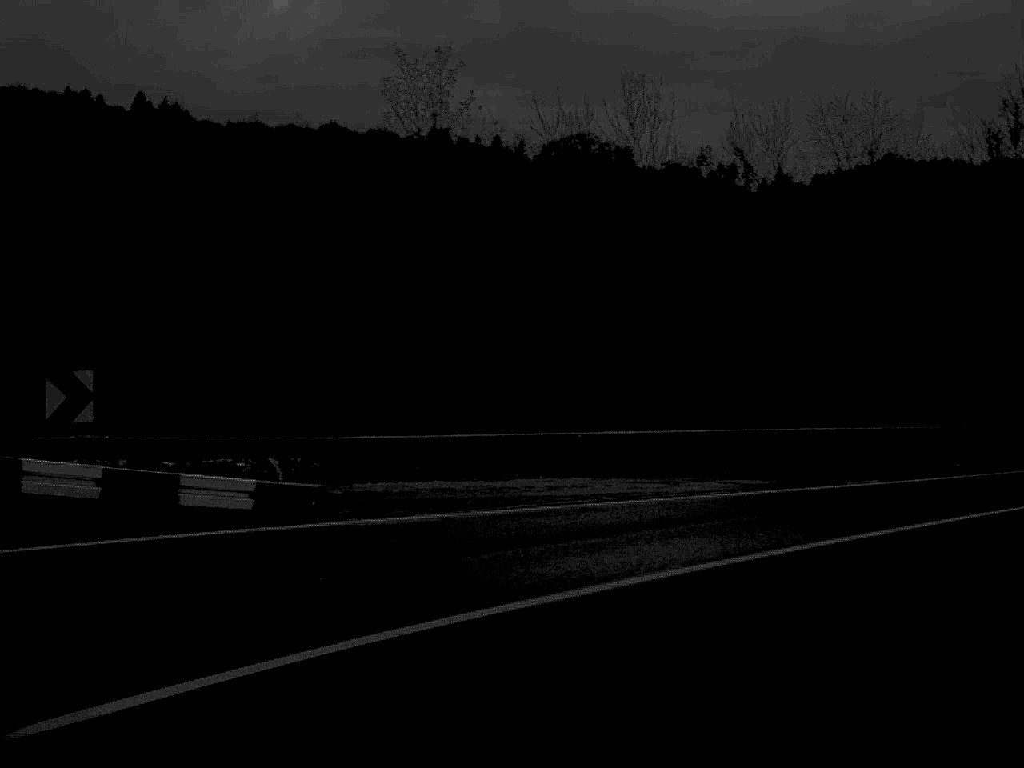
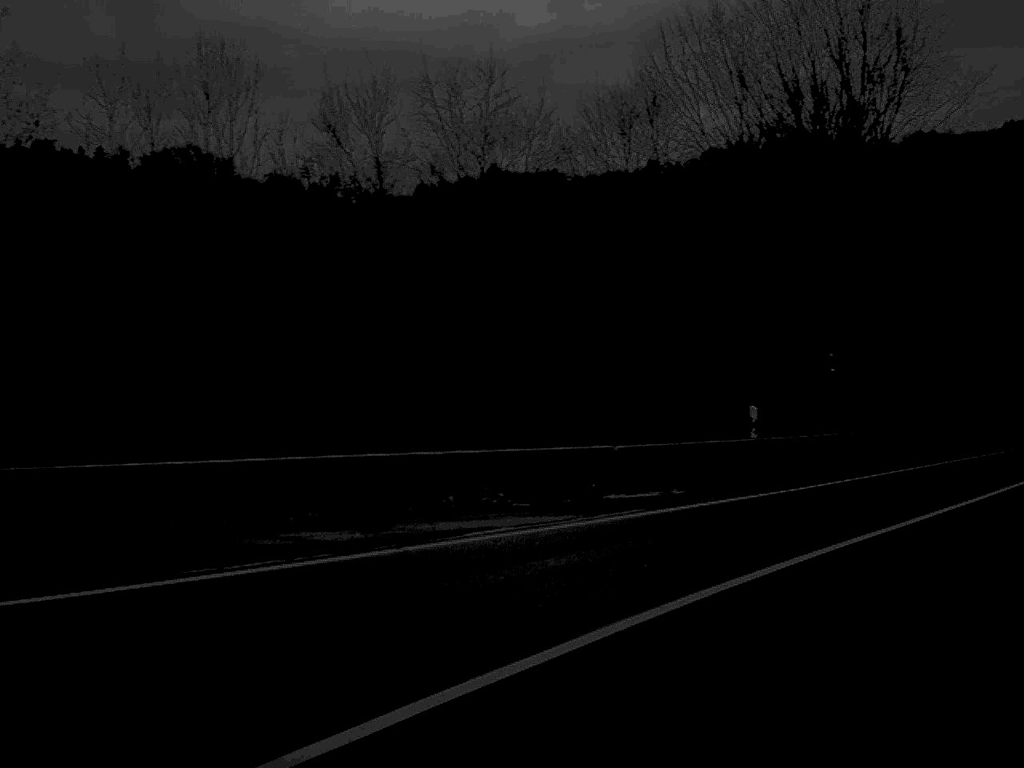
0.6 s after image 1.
(+1.0, +6.3) m; +18°
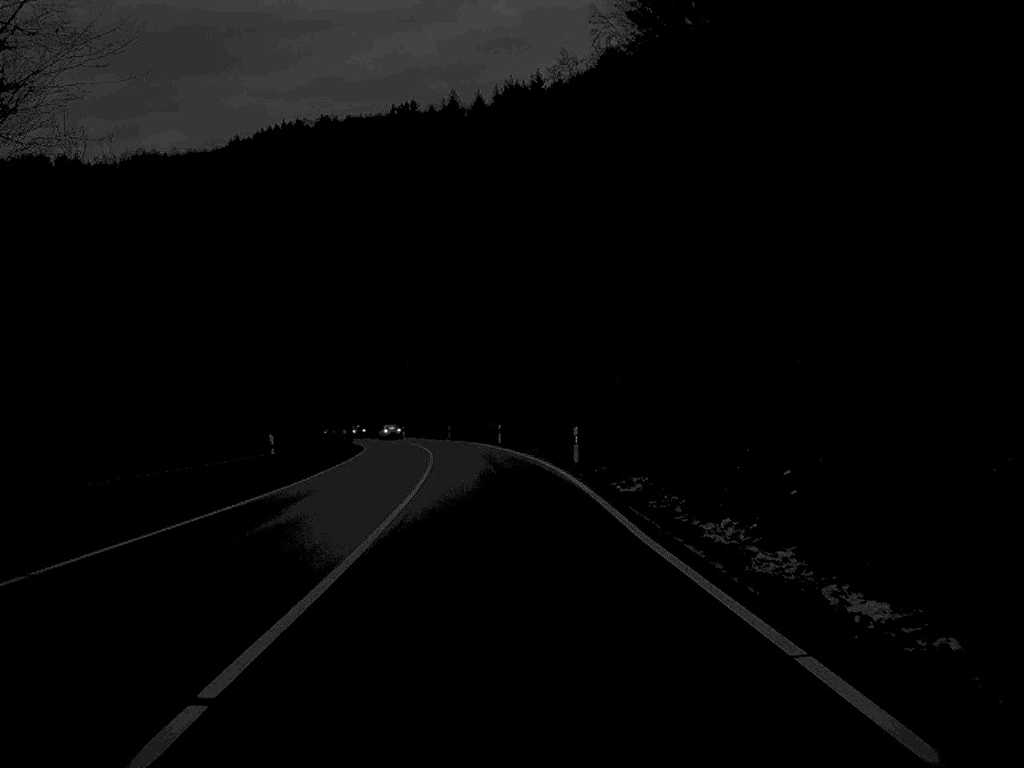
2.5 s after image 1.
(+8.1, +19.3) m; +33°
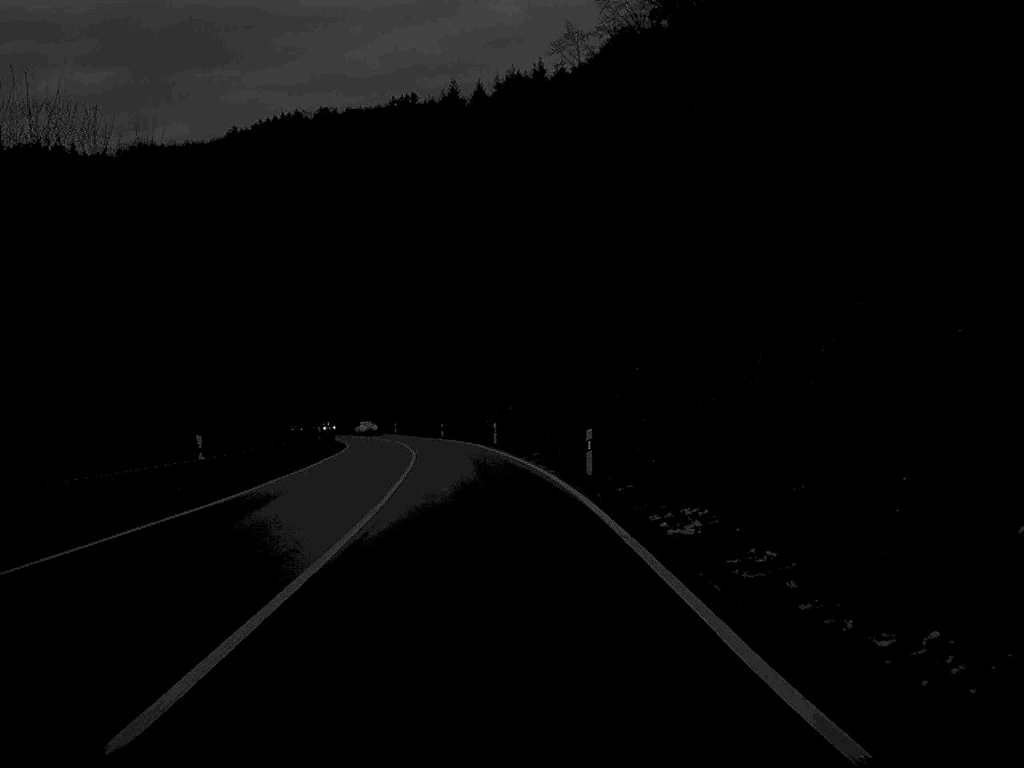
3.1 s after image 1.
(0.0, +8.0) m; 0°
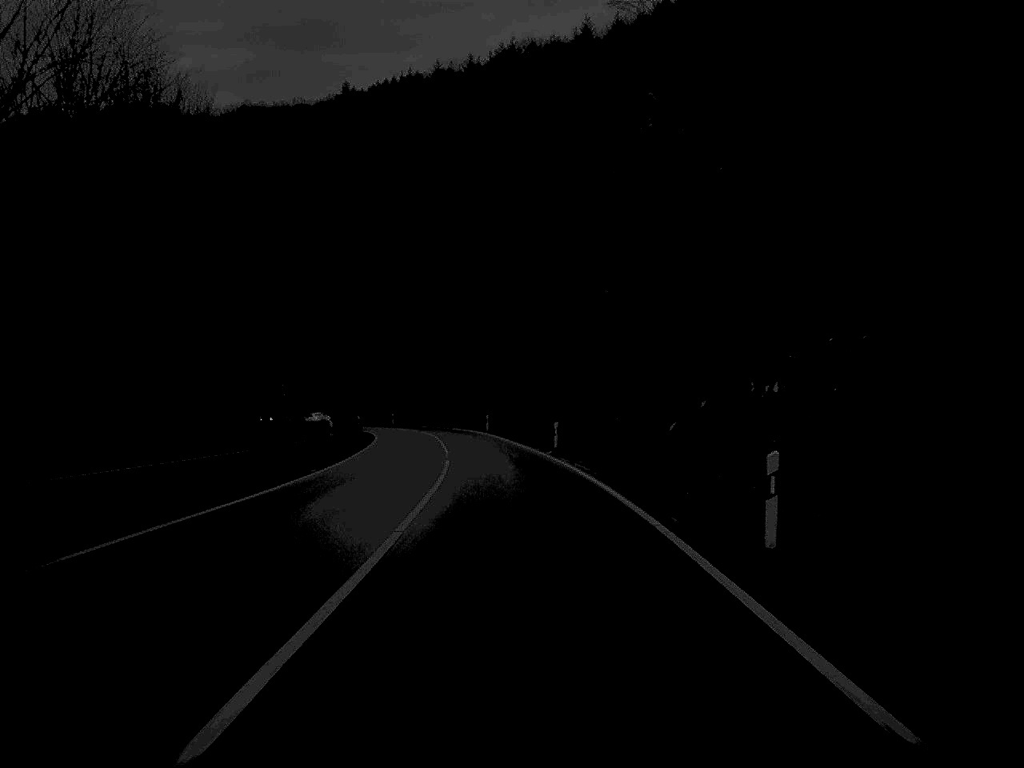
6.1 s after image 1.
(-2.6, +48.3) m; -6°
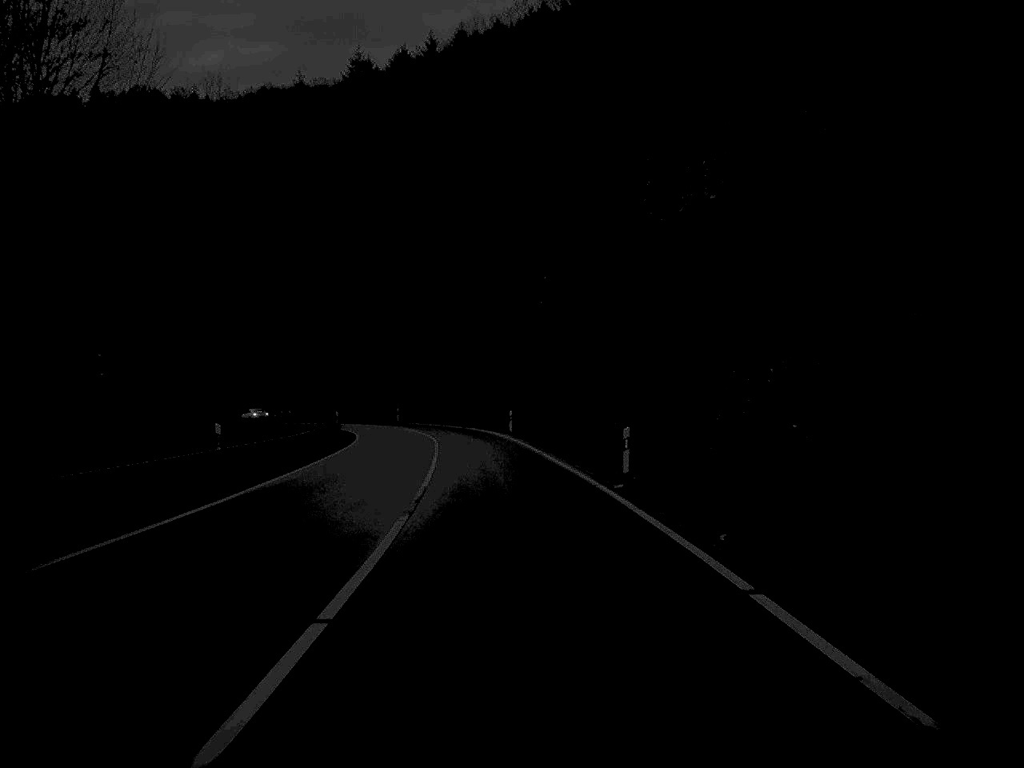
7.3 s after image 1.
(-0.3, +21.8) m; -1°
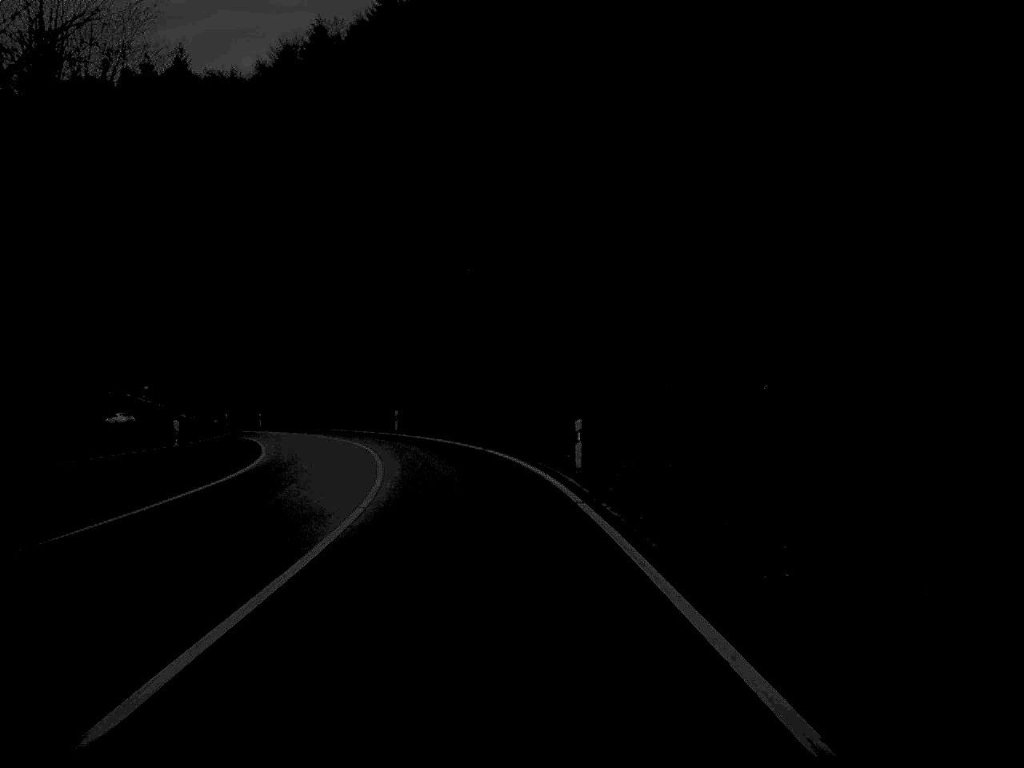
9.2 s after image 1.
(-0.6, +35.7) m; -3°
